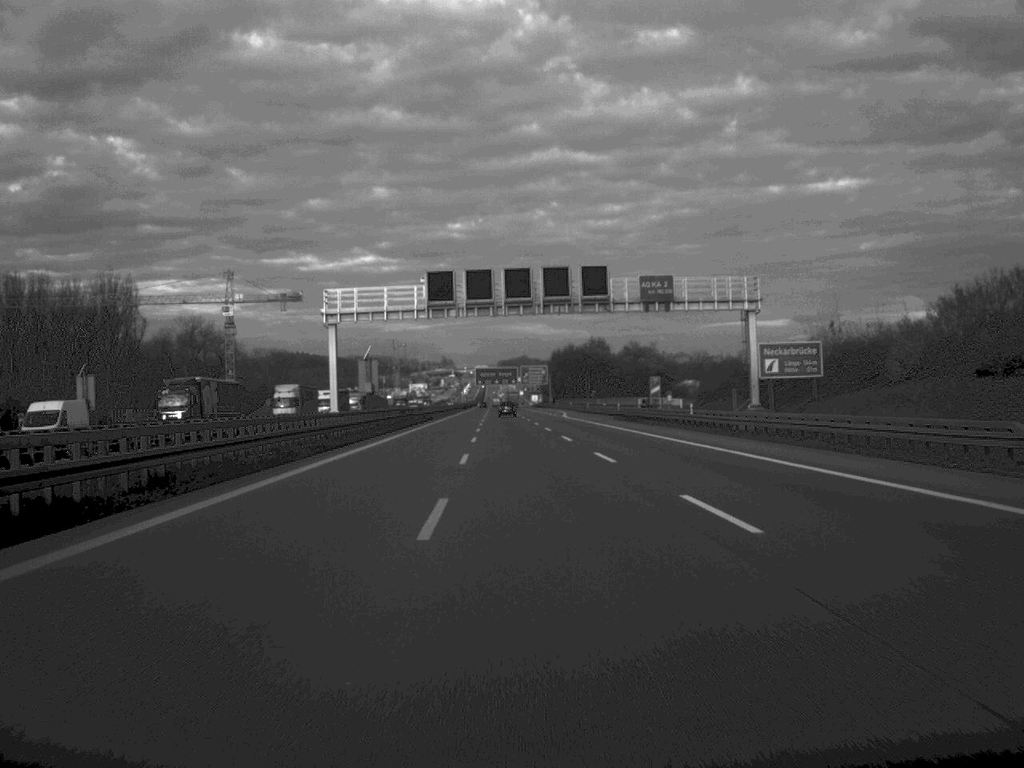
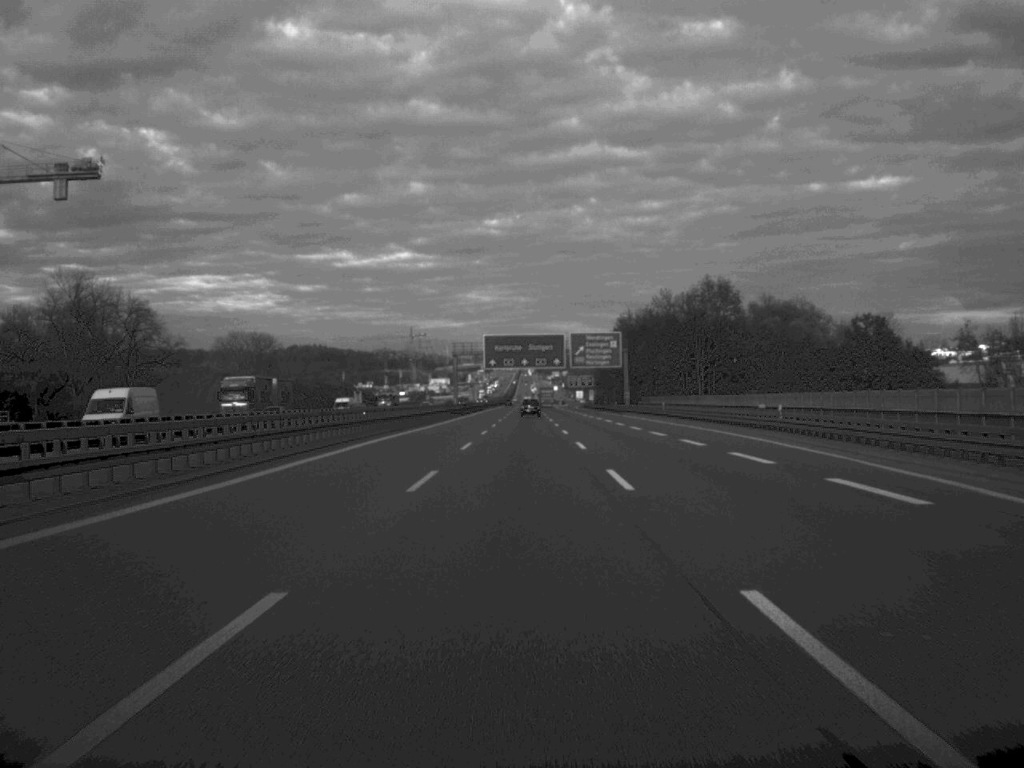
(-2.5, +134.6) m; -1°
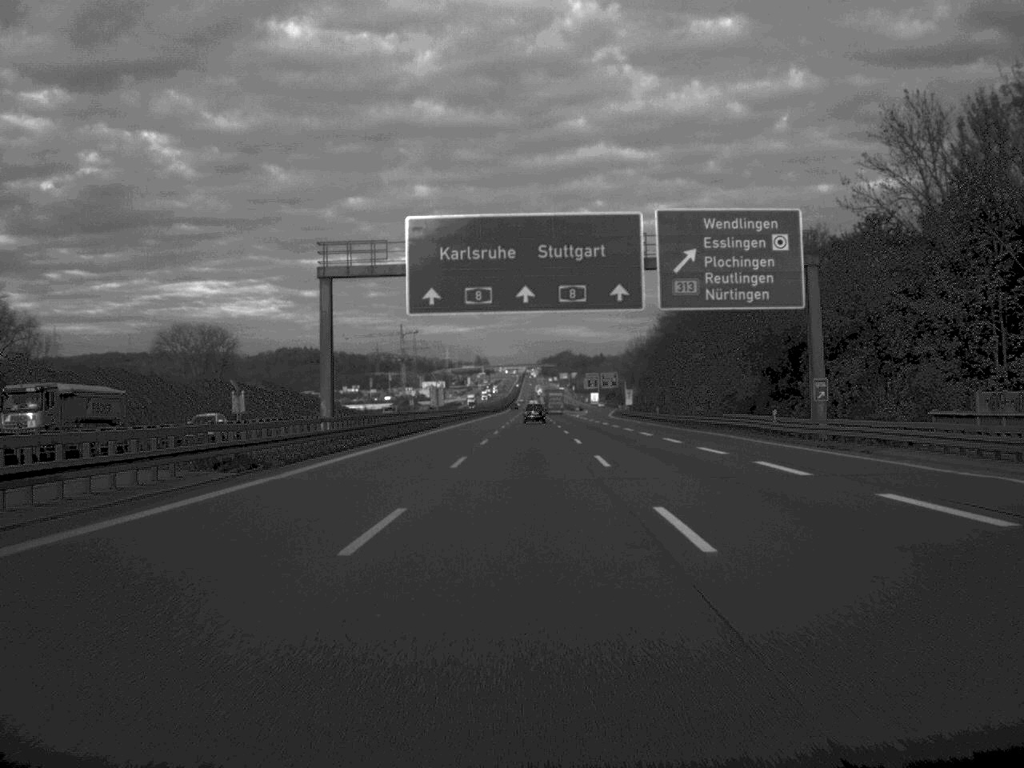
(-0.1, +98.3) m; 0°
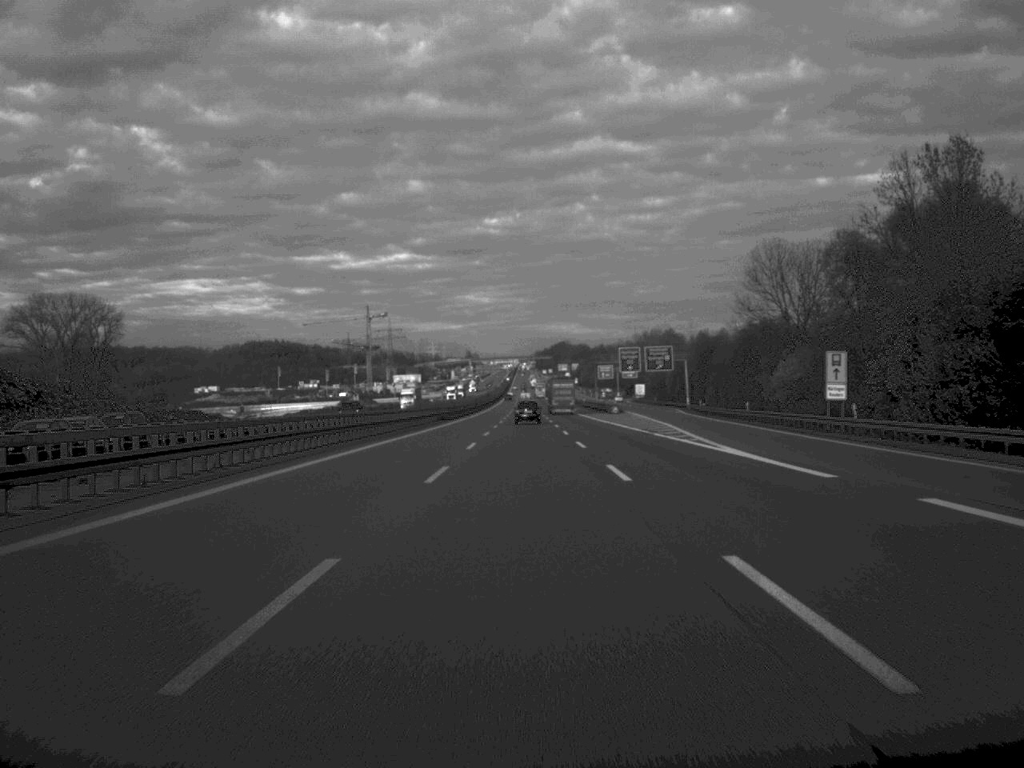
(+0.4, +134.7) m; 0°
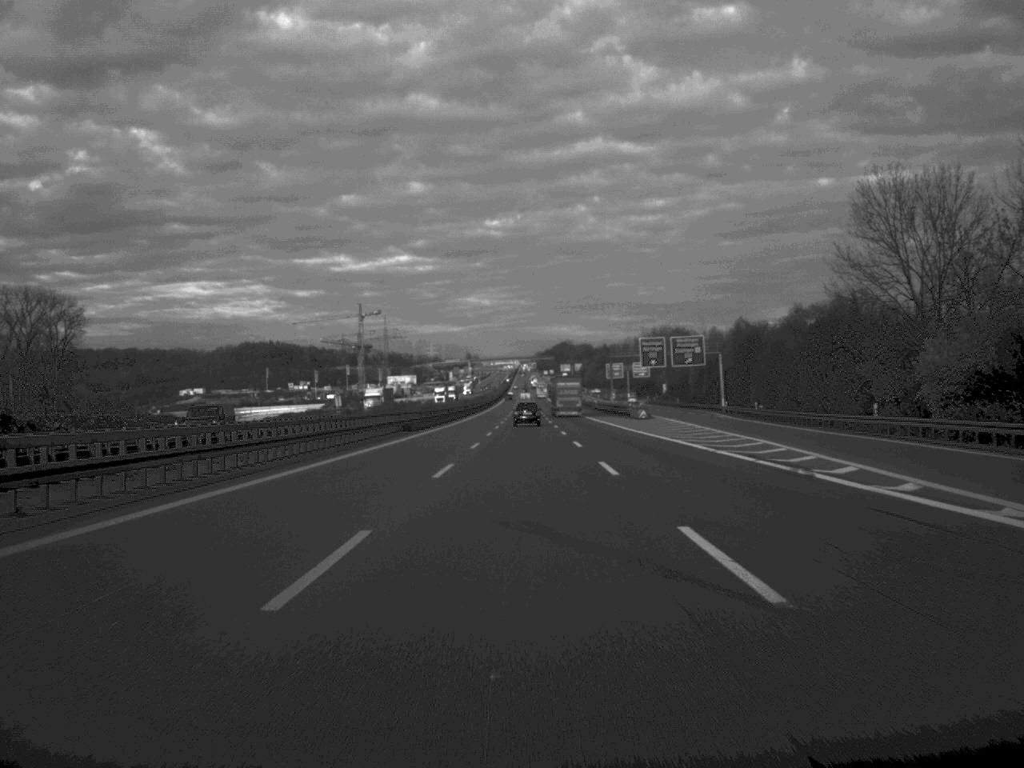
(0.0, +31.8) m; 0°
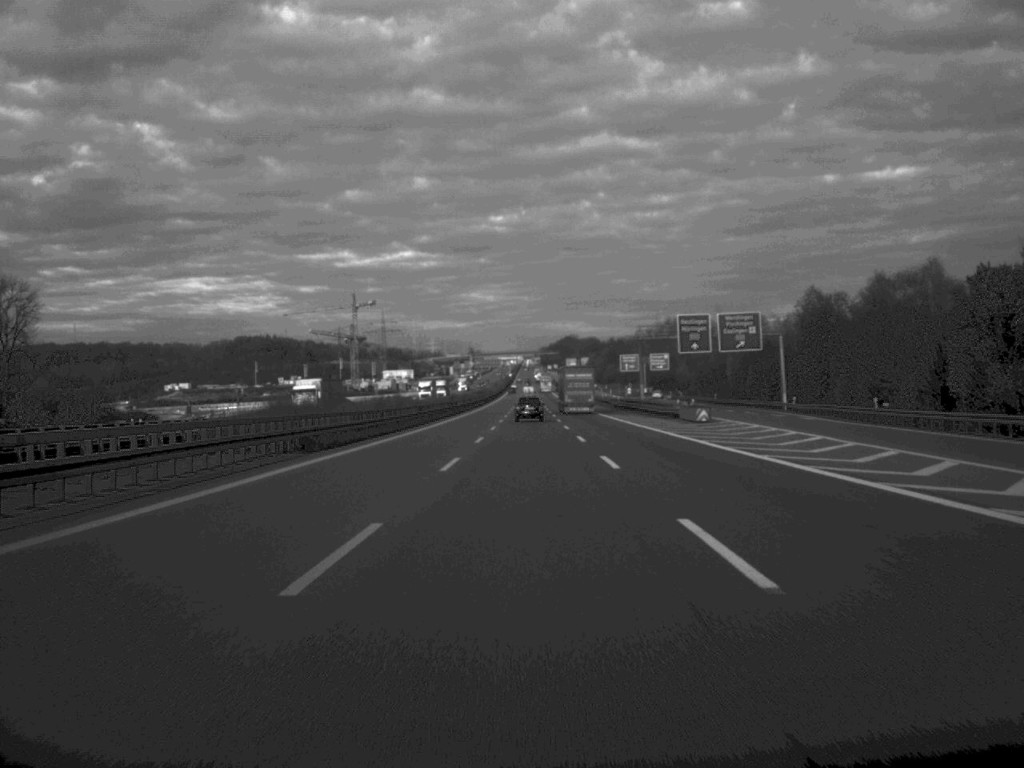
(-0.1, +36.3) m; 0°
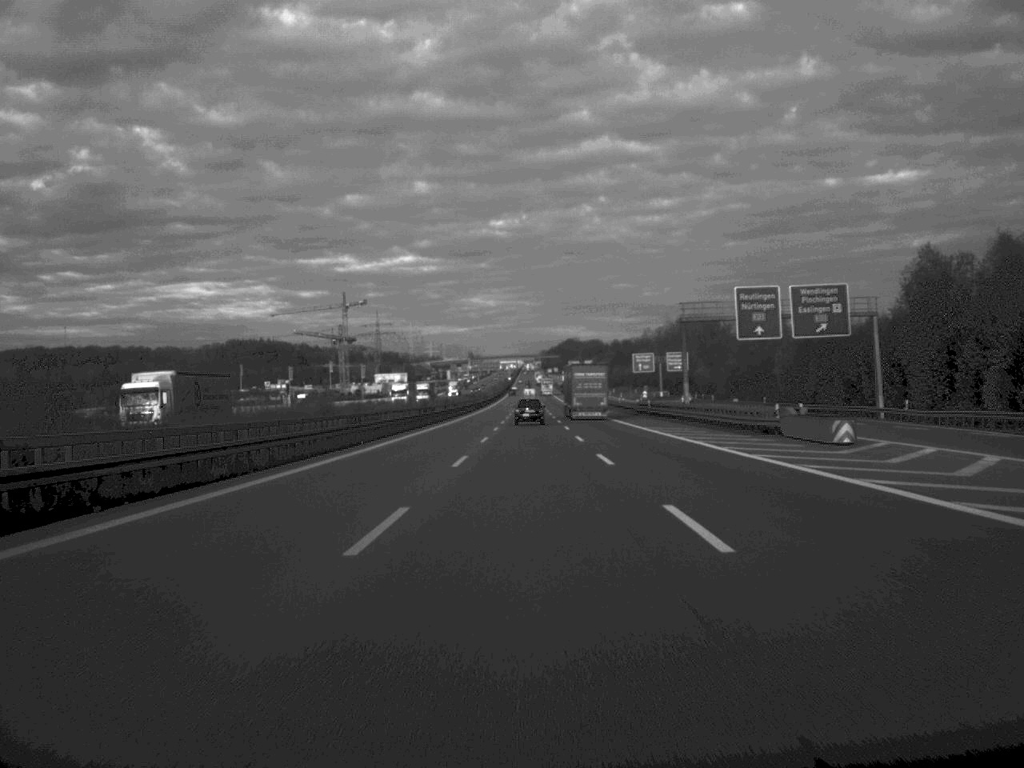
(0.0, +31.8) m; 0°
